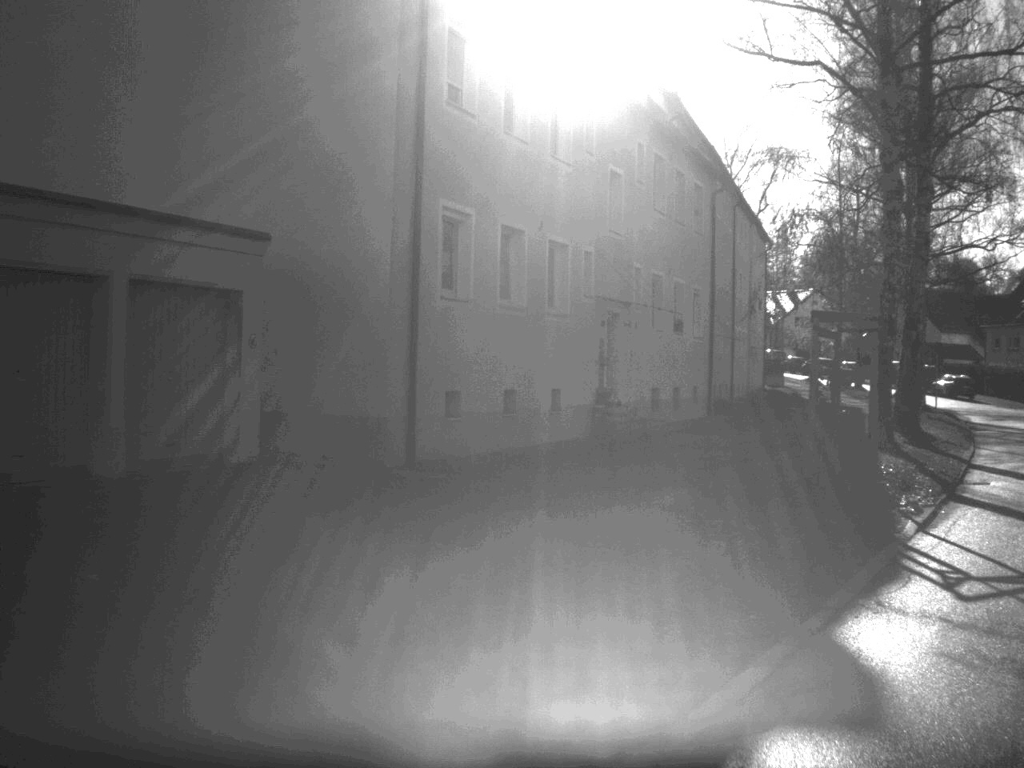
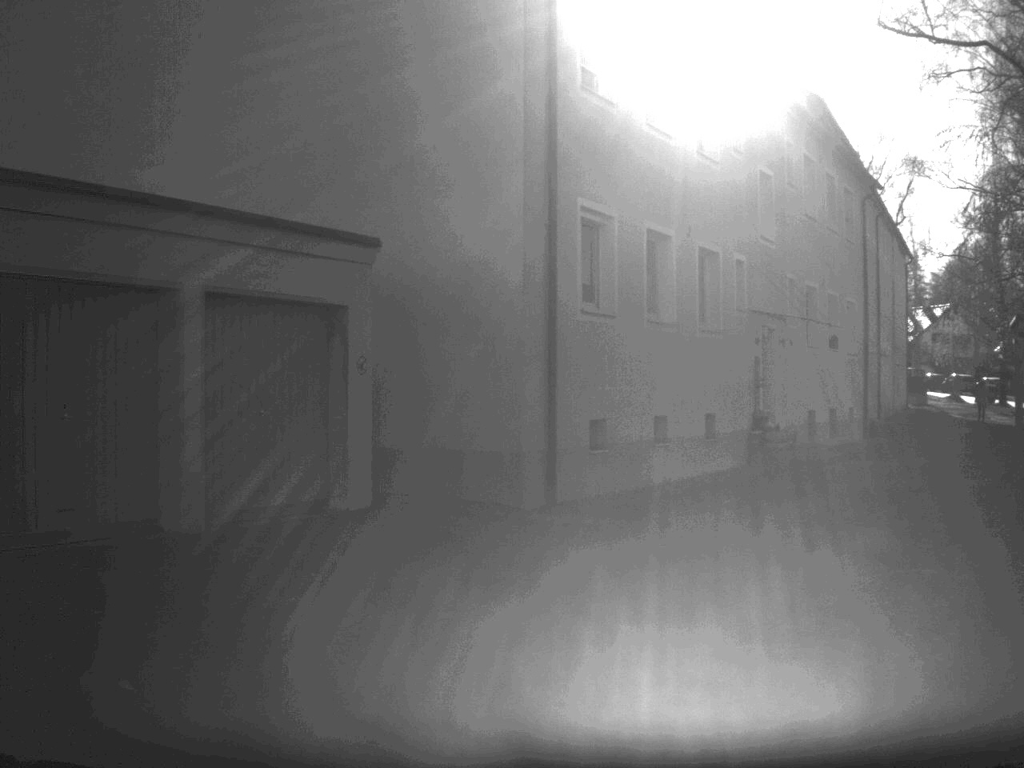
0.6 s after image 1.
(-0.1, +2.4) m; -6°
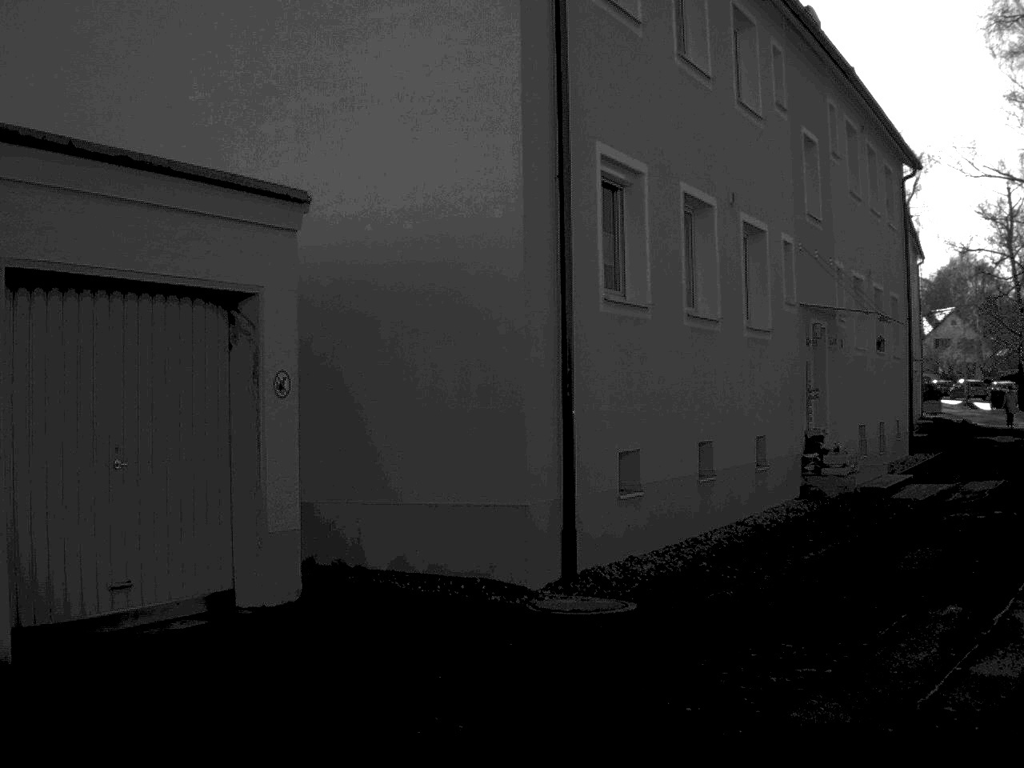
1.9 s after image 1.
(-0.2, +4.4) m; +1°
